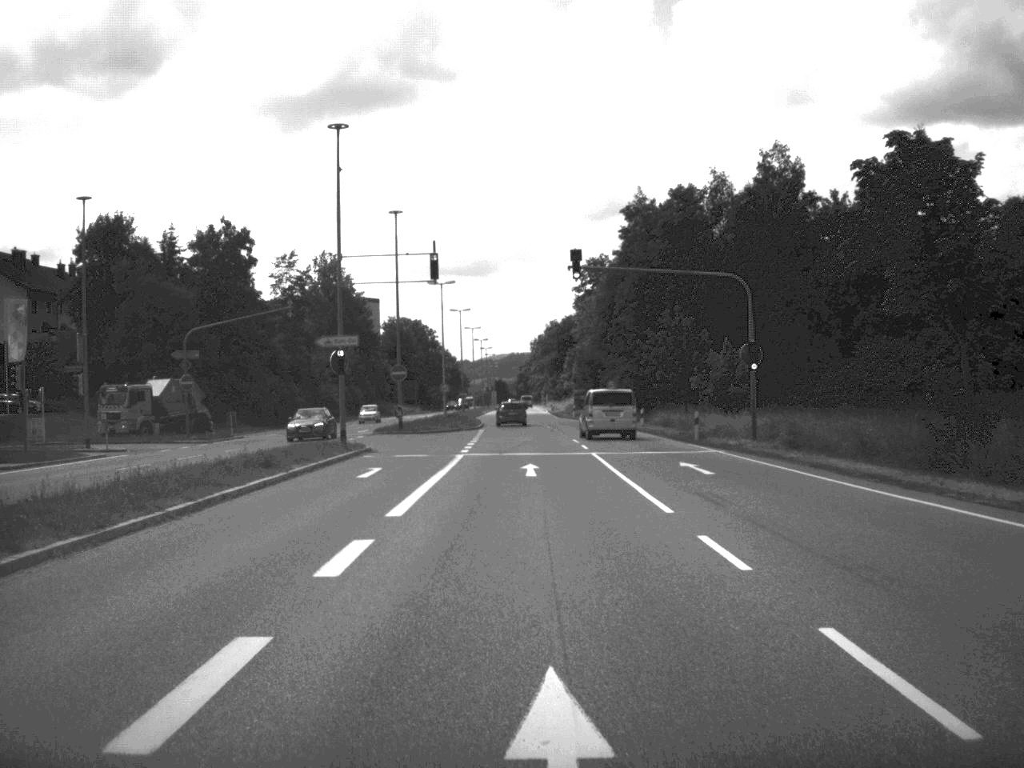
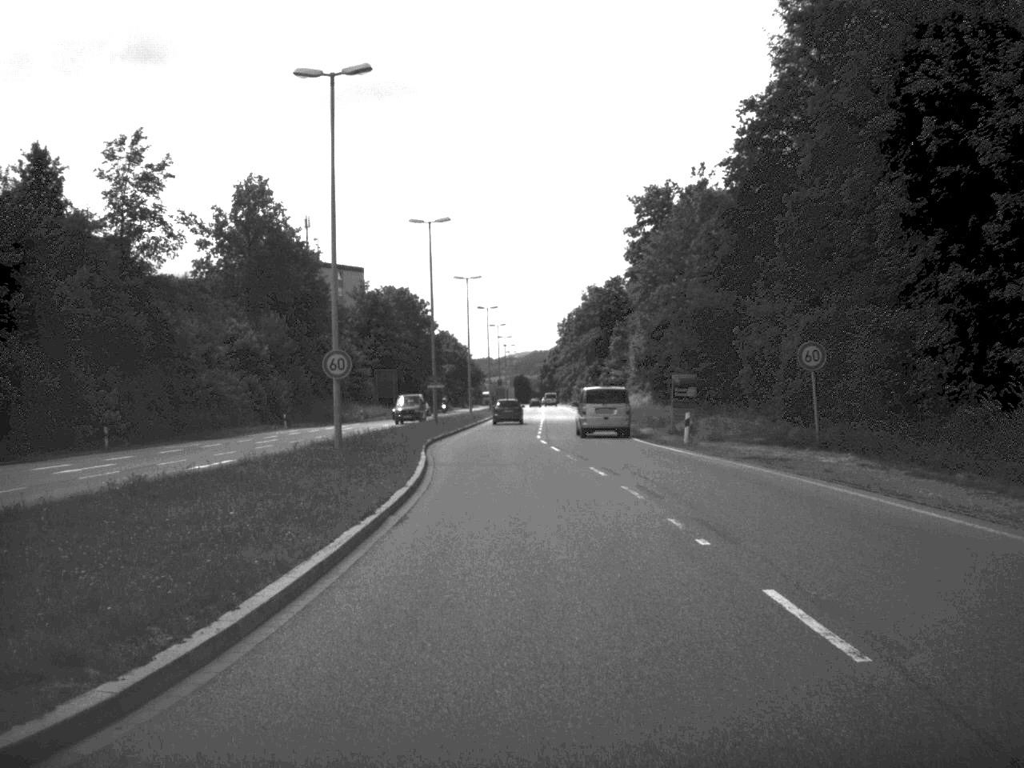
(-0.7, +61.3) m; -1°
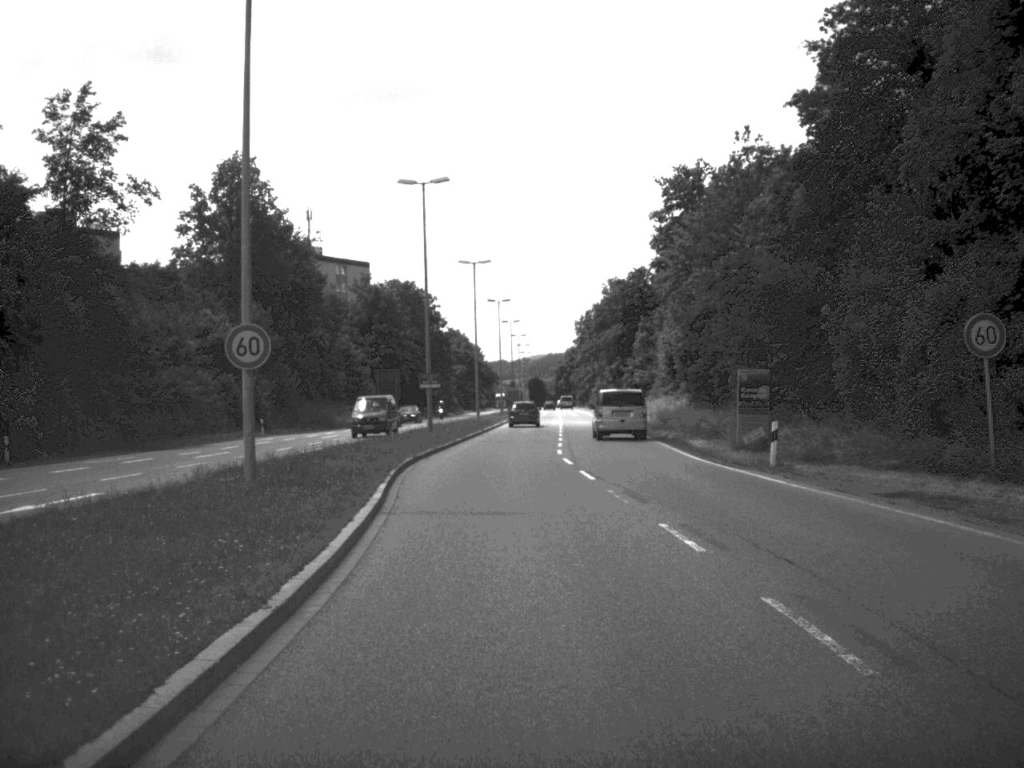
(-0.1, +12.1) m; -1°
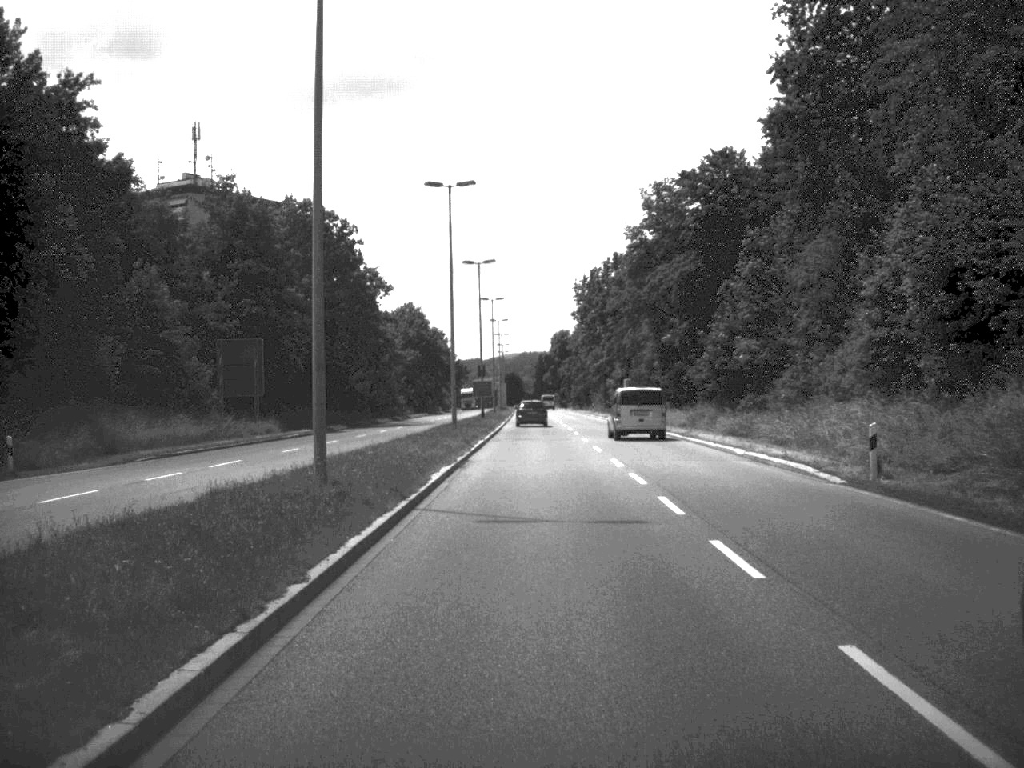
(-0.4, +60.2) m; +1°
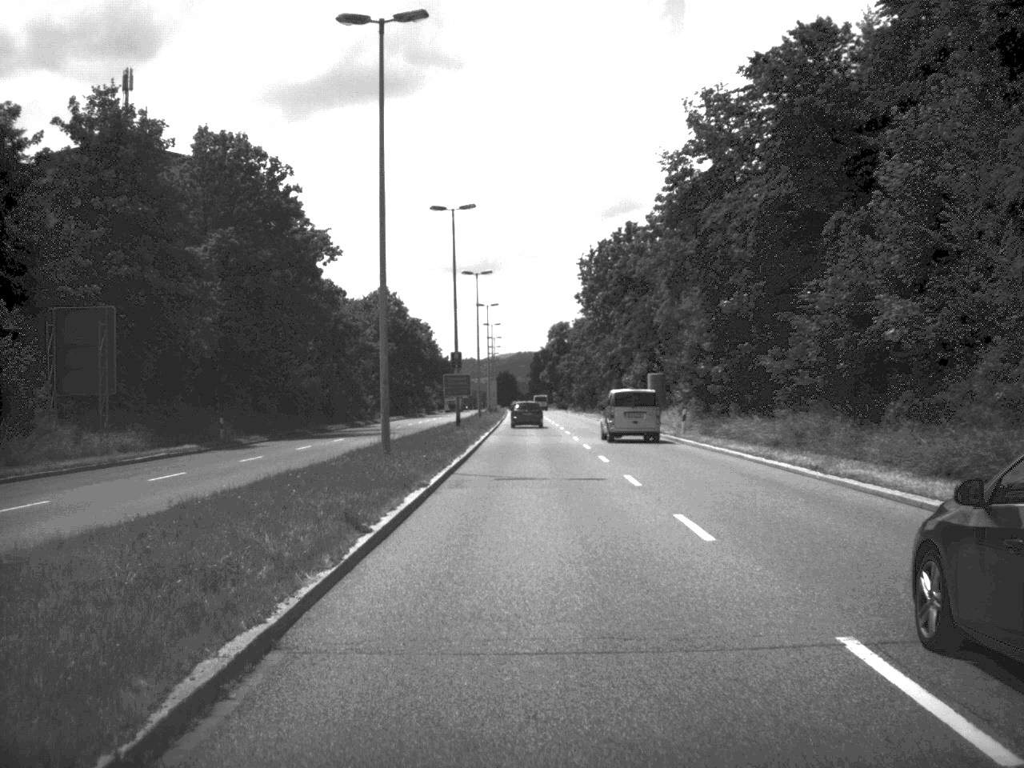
(+0.1, +23.2) m; 0°
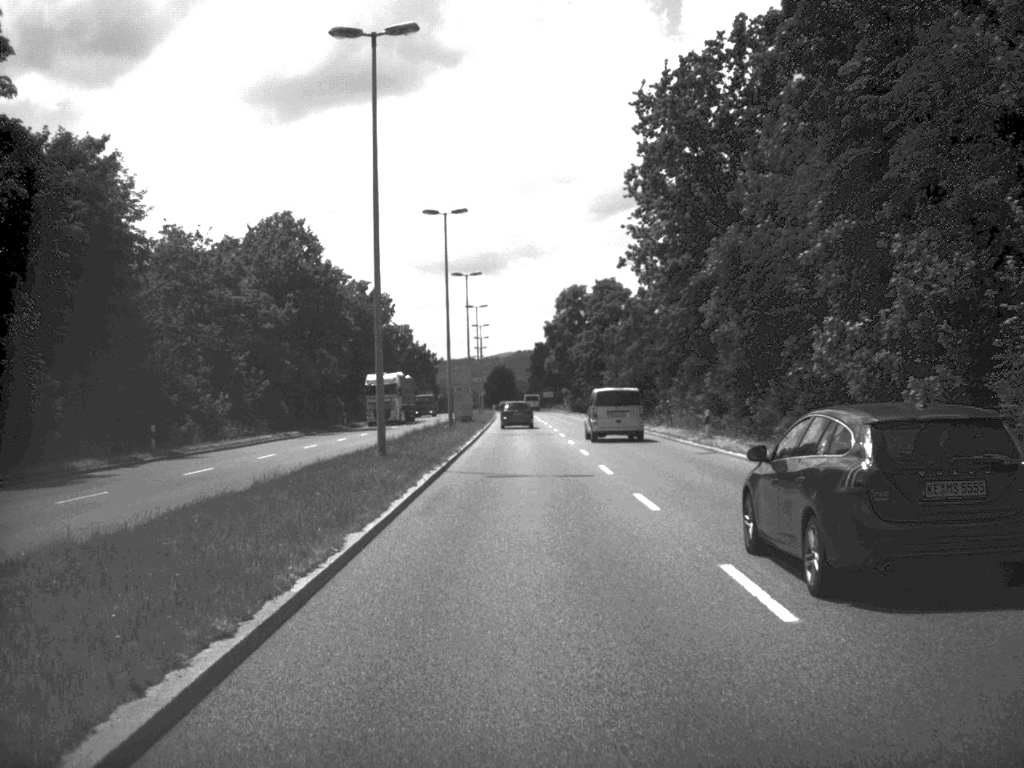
(0.0, +58.0) m; 0°
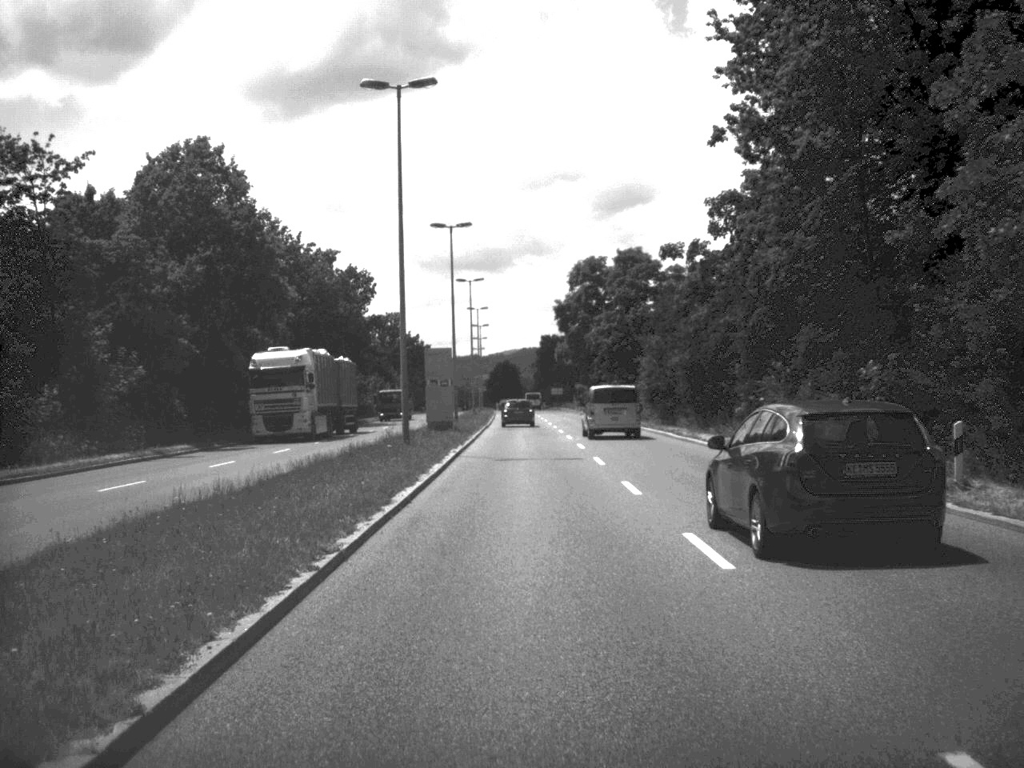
(-0.1, +24.0) m; 0°
